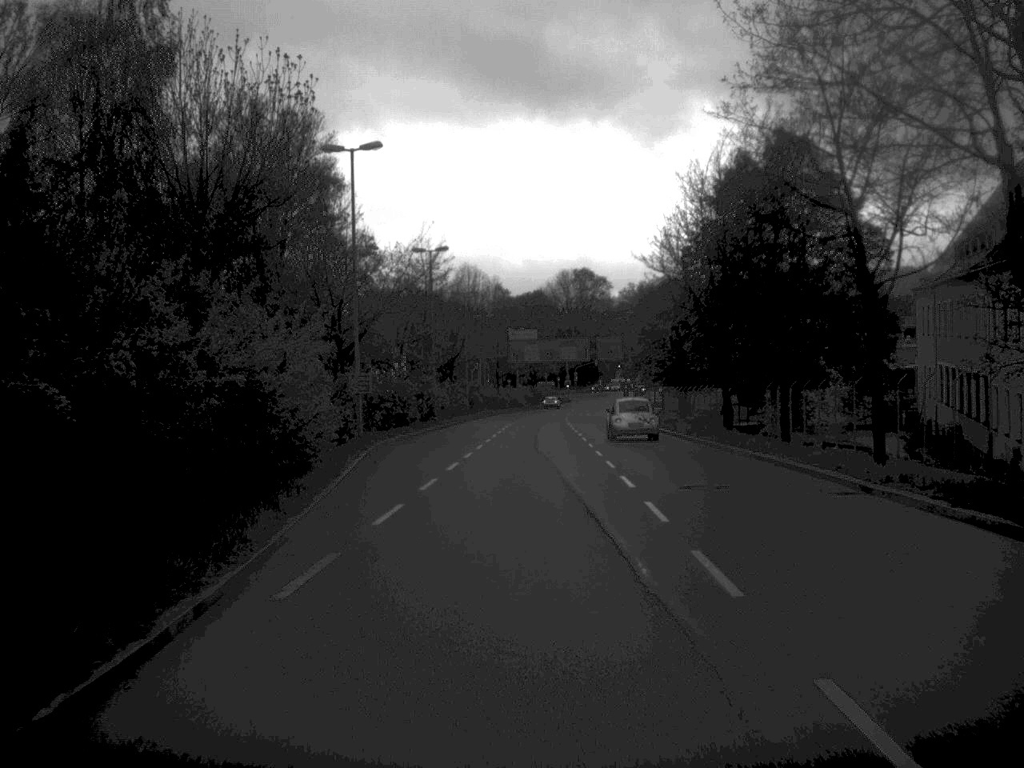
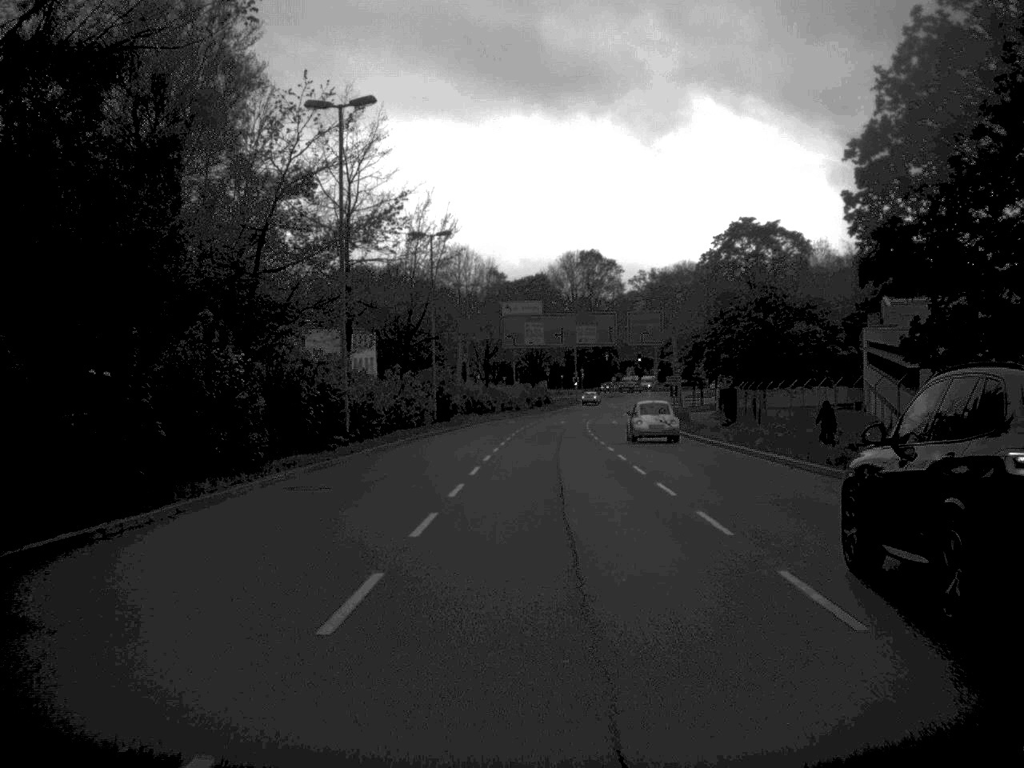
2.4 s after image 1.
(-0.2, +36.9) m; 0°
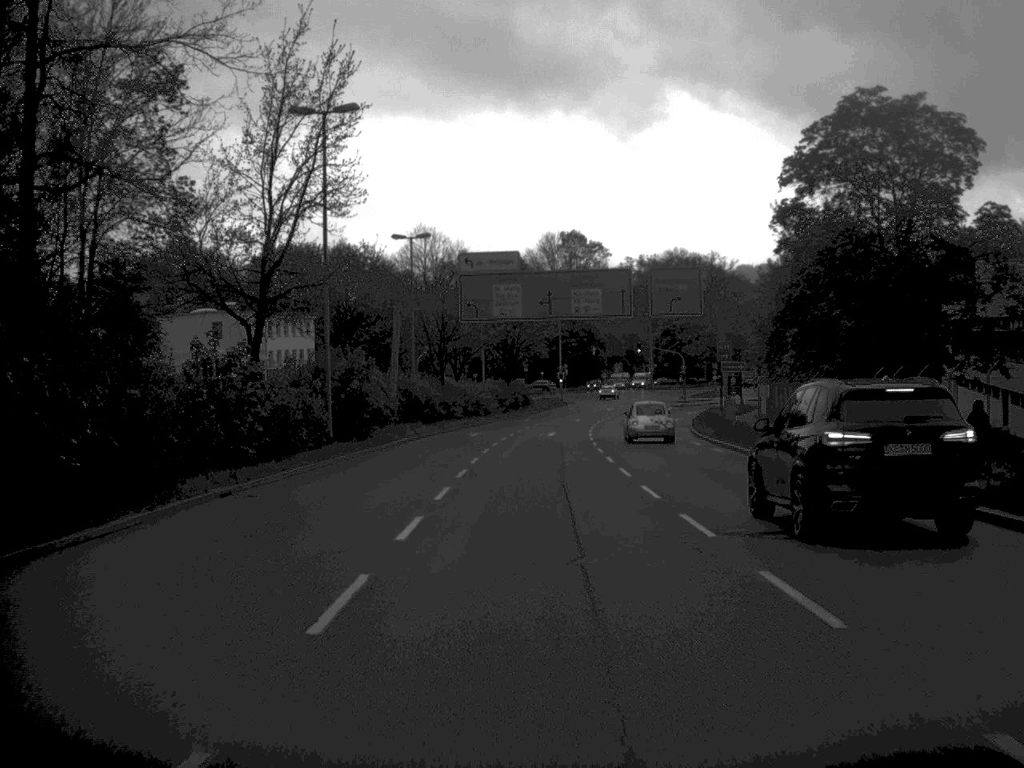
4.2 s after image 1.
(+0.3, +29.3) m; +1°
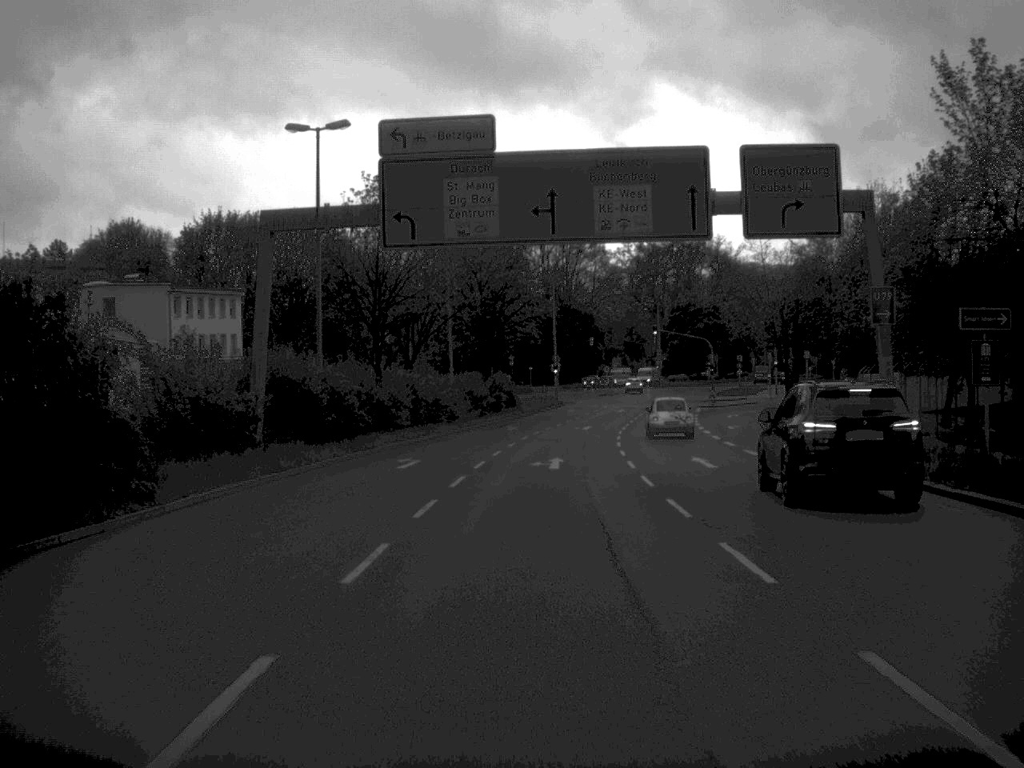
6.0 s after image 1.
(+0.1, +27.4) m; 0°
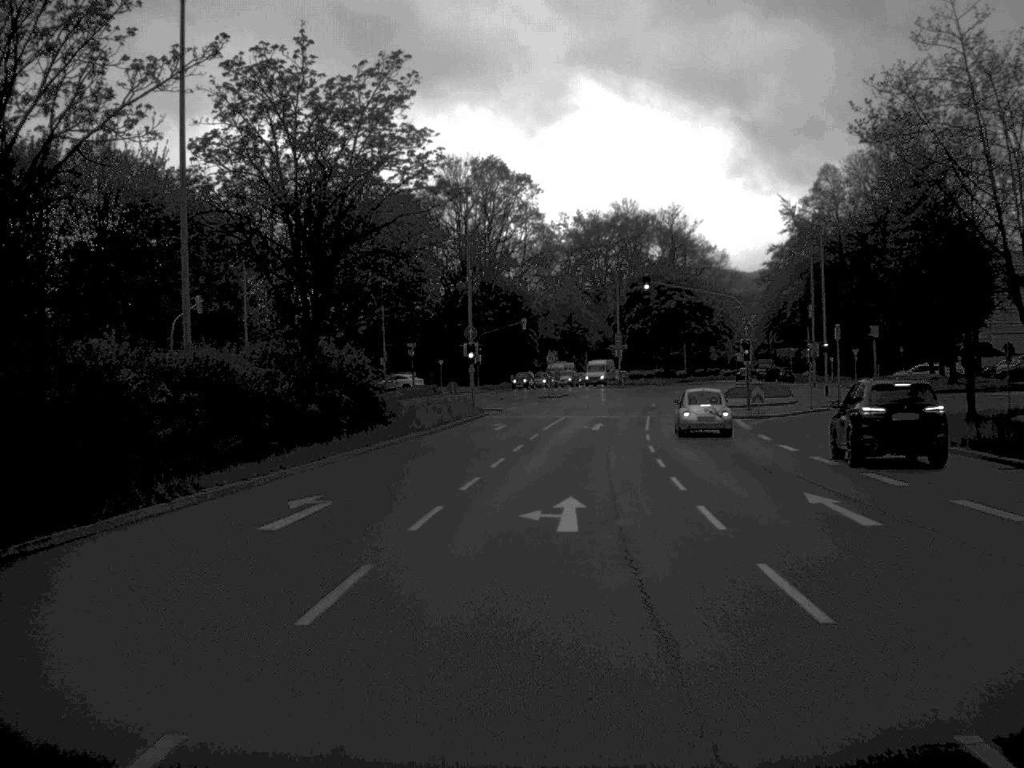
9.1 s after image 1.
(+1.1, +43.5) m; +3°
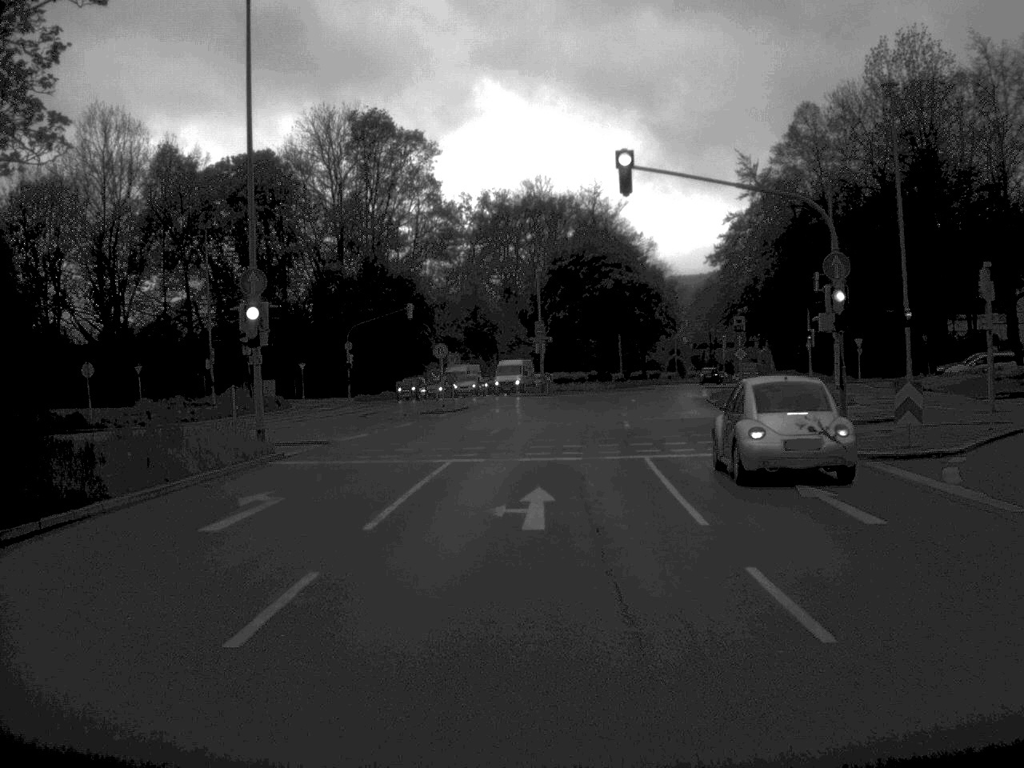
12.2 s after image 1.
(+1.2, +30.6) m; +4°
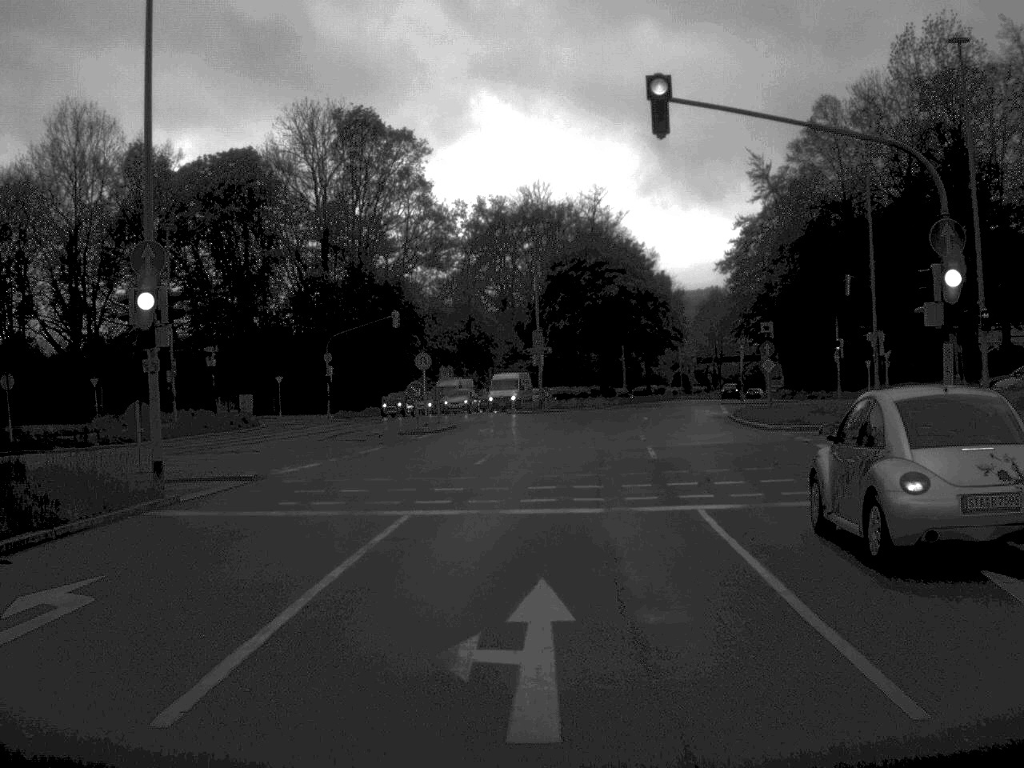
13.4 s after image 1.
(0.0, +7.6) m; 0°
